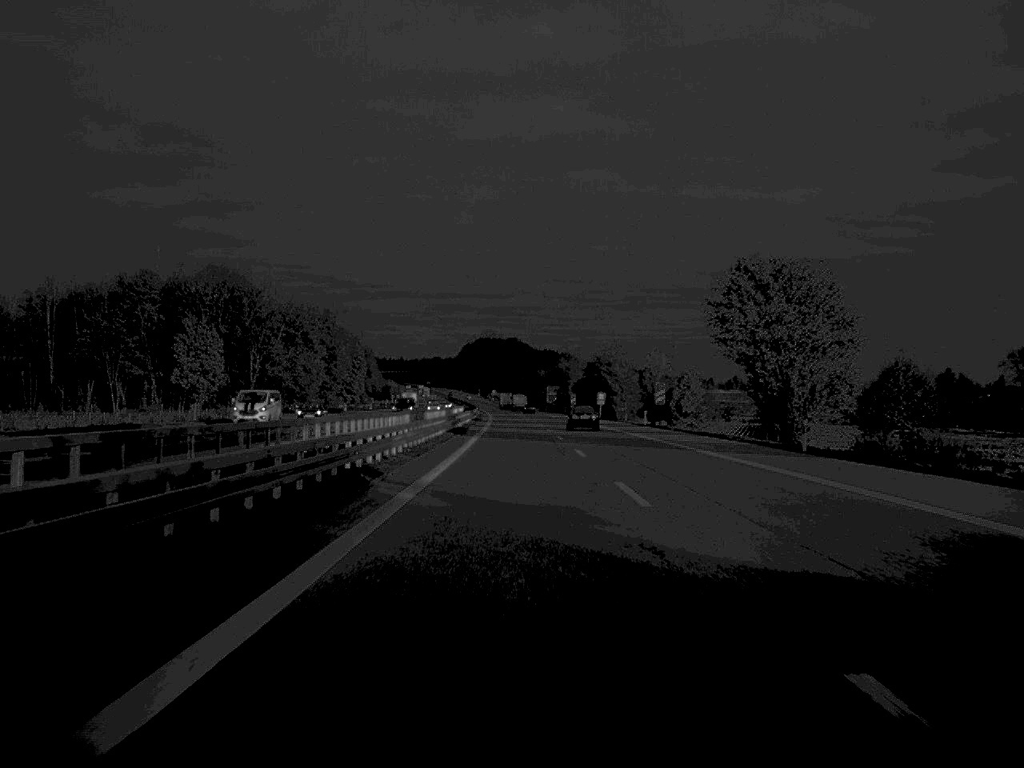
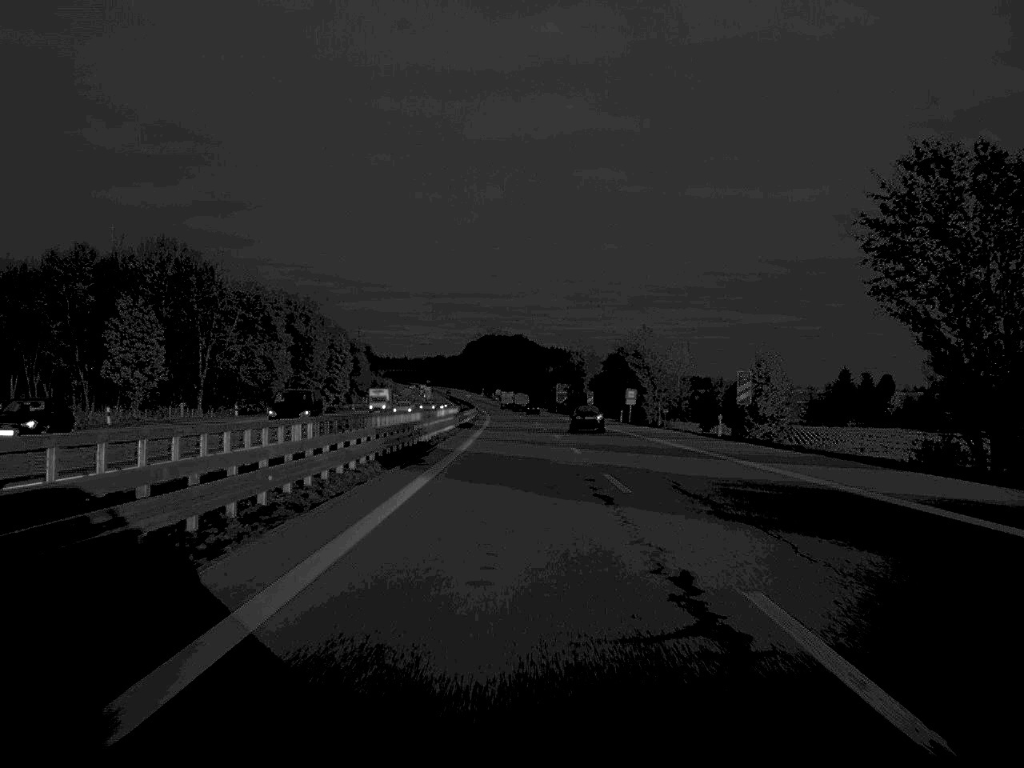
(-0.1, +31.8) m; 0°
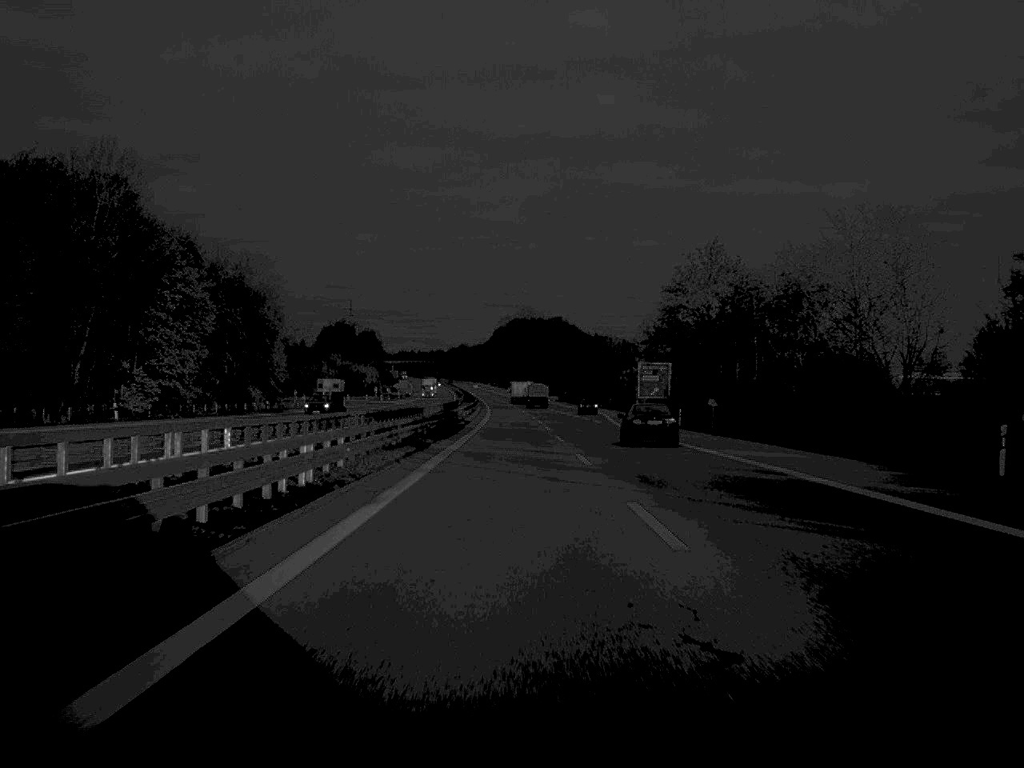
(-1.9, +135.3) m; -2°
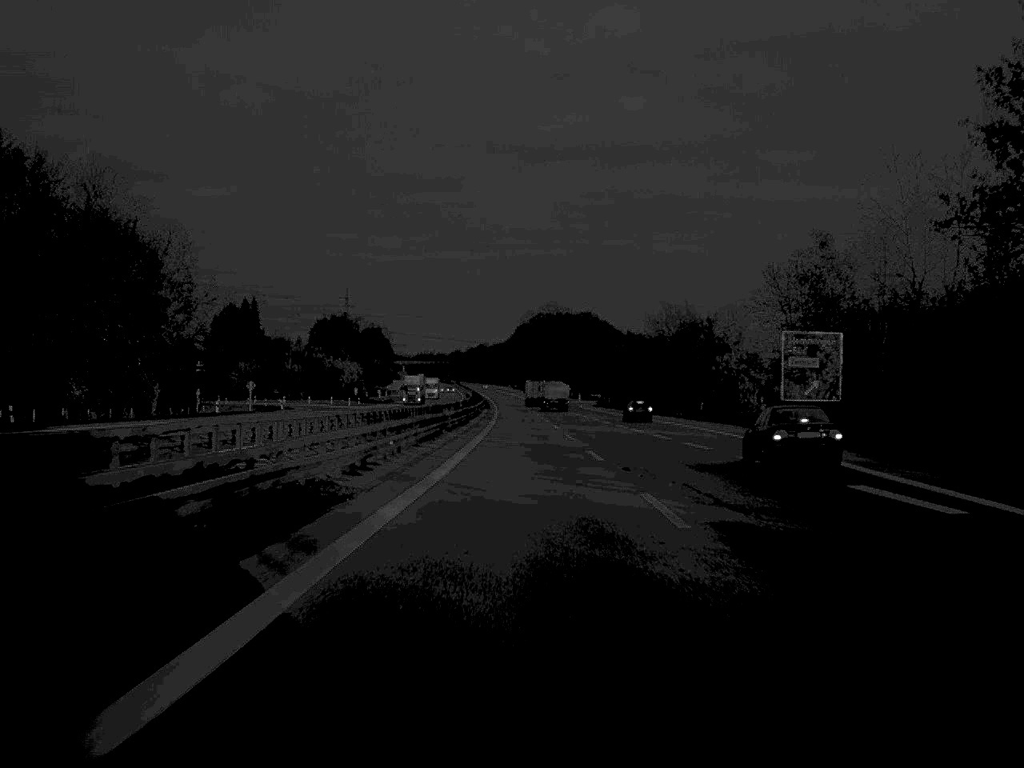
(-0.7, +68.2) m; -1°
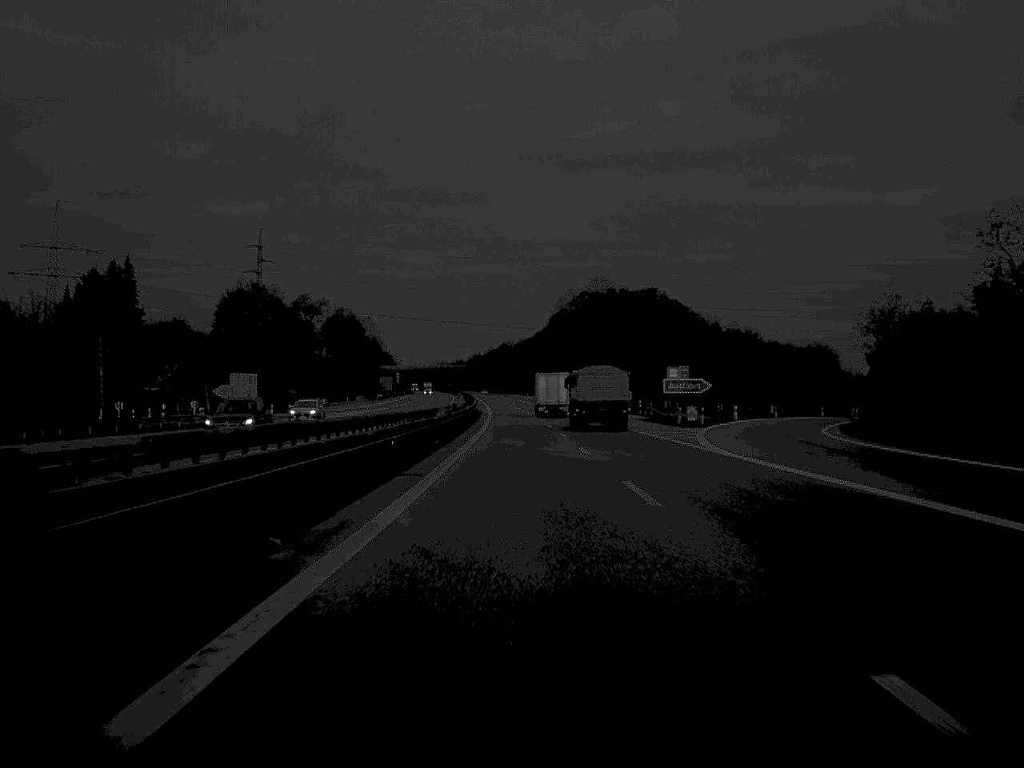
(-1.9, +166.1) m; -1°
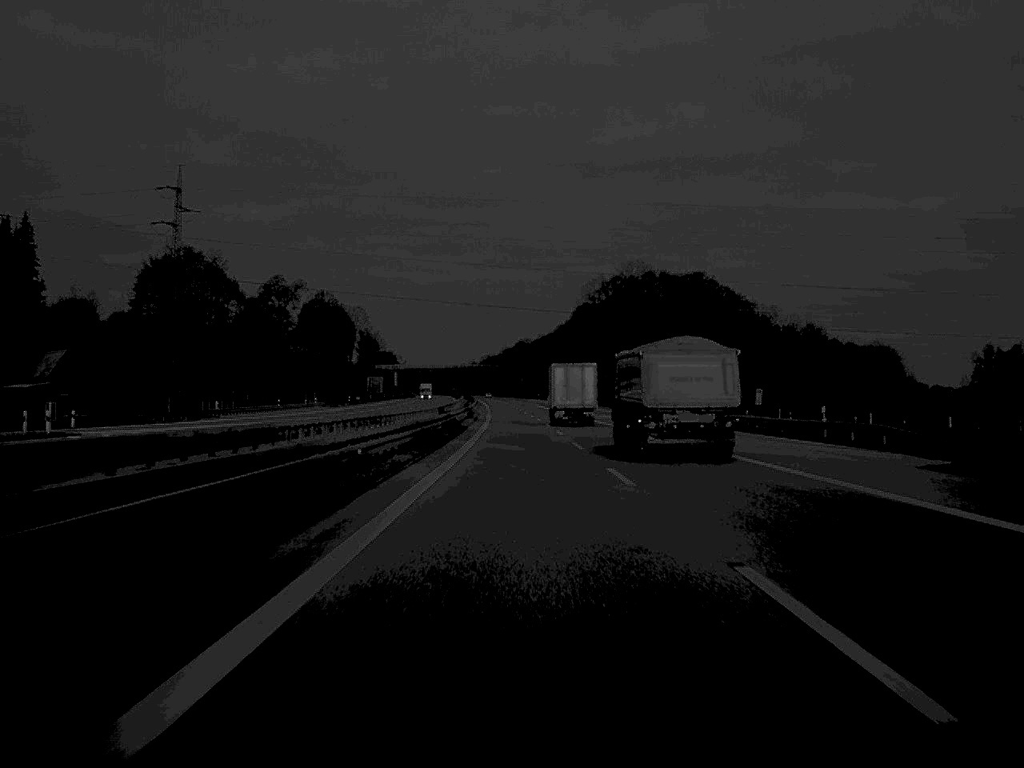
(-0.5, +66.4) m; -1°
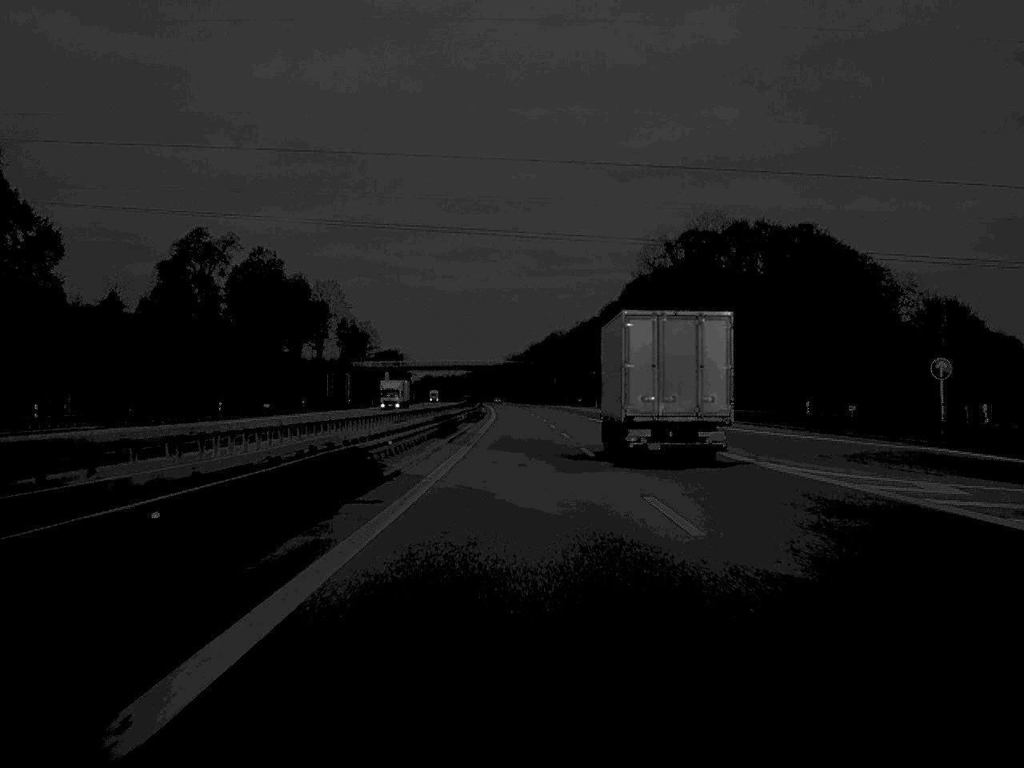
(-1.1, +98.0) m; -1°
